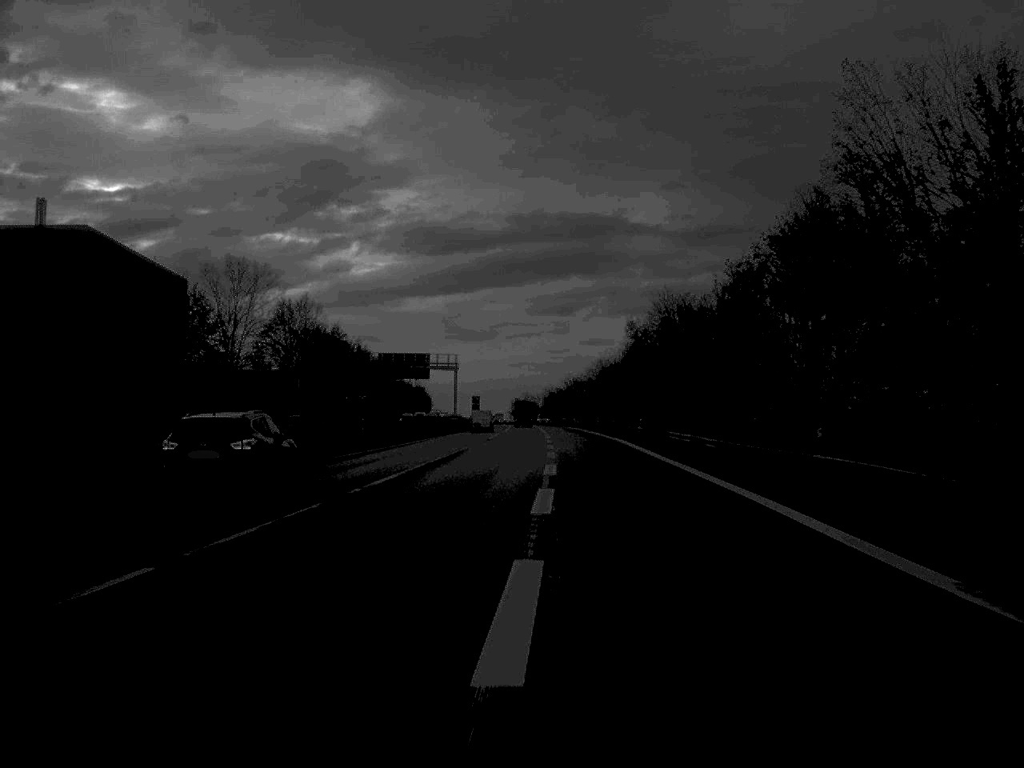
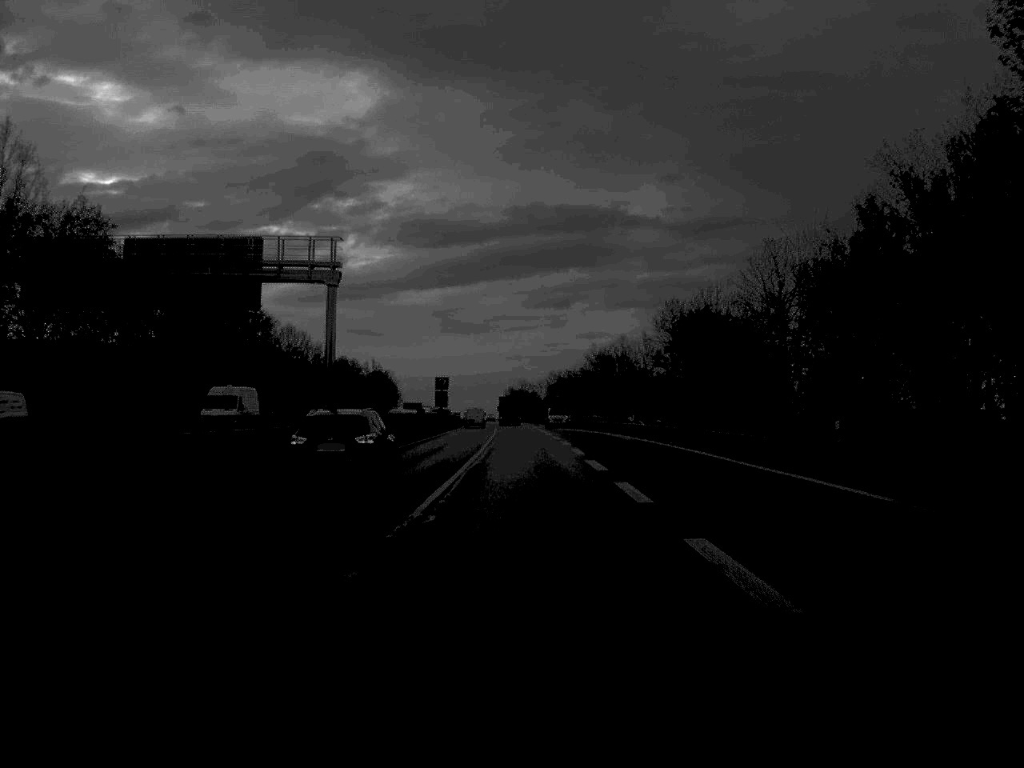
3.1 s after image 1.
(-0.3, +94.6) m; 0°
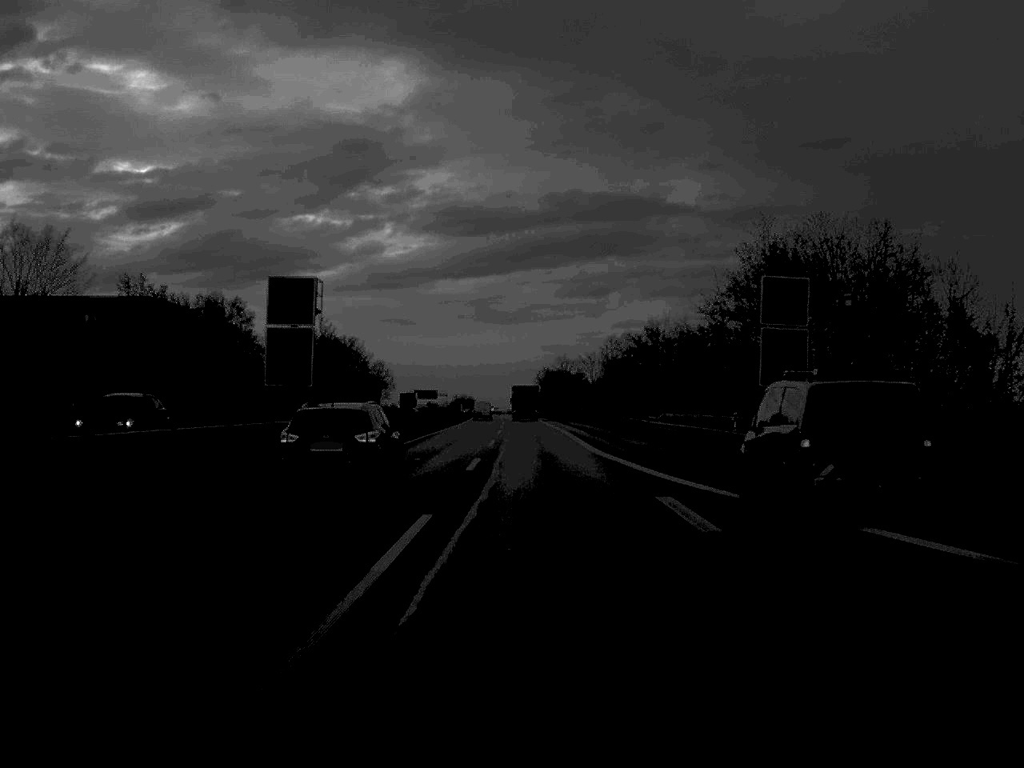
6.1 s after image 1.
(-0.9, +101.1) m; -2°
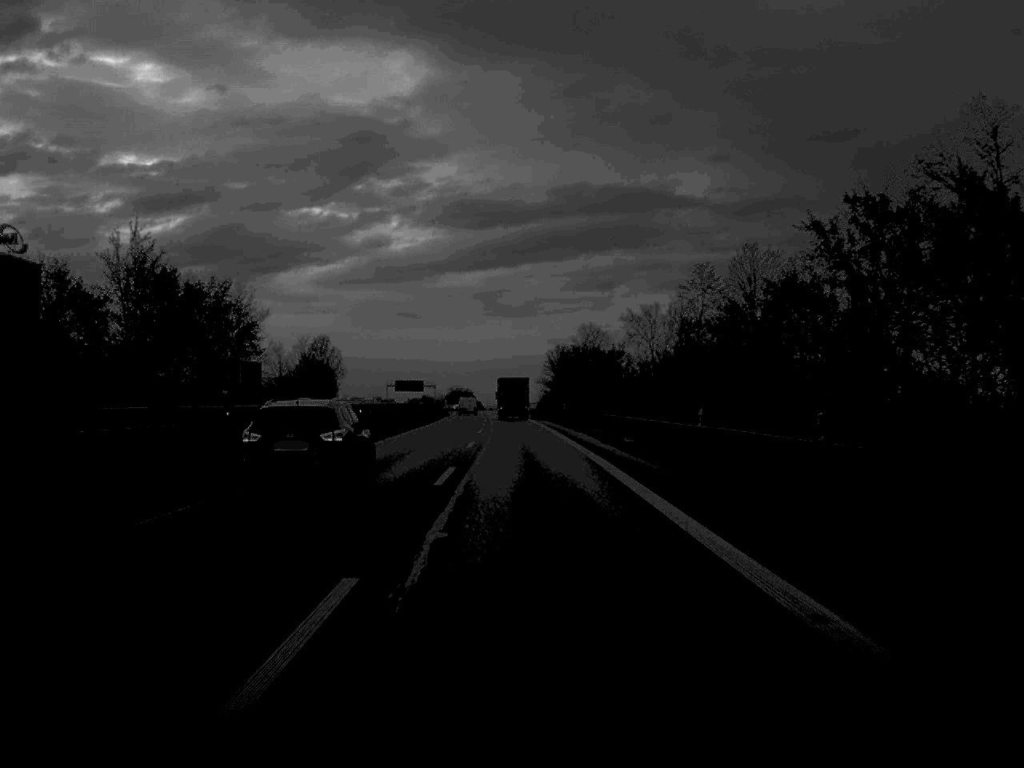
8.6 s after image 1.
(0.0, +79.5) m; 0°
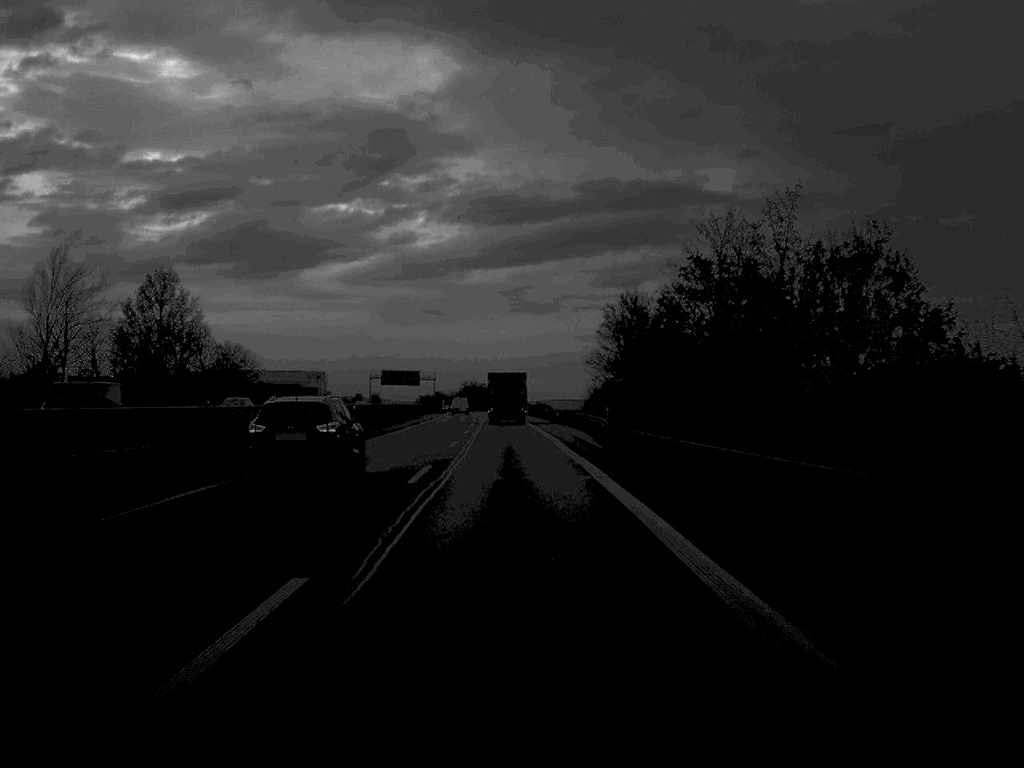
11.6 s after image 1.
(-1.0, +91.0) m; -1°
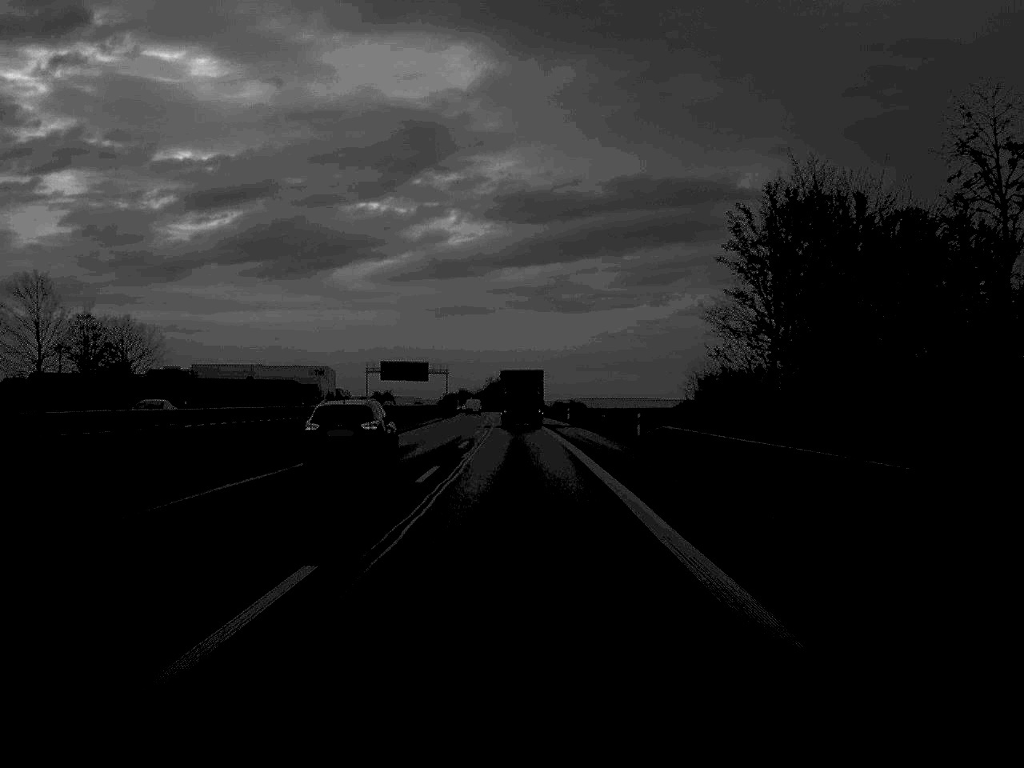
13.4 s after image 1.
(-0.6, +53.8) m; -1°
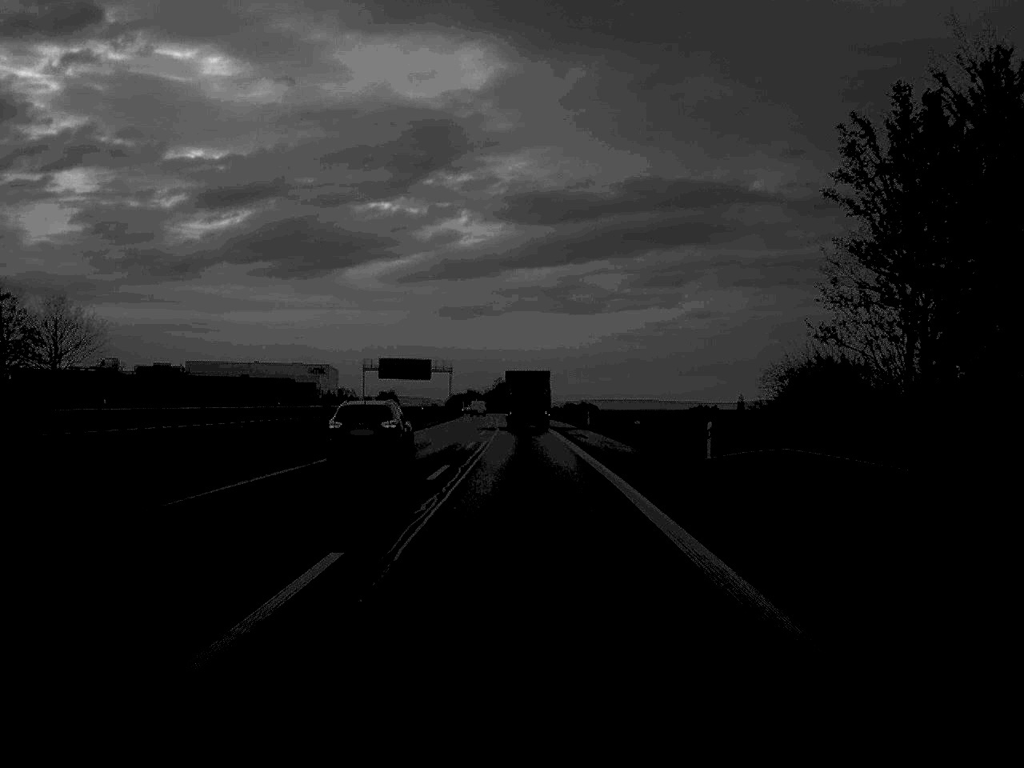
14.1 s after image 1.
(-0.1, +17.2) m; 0°
